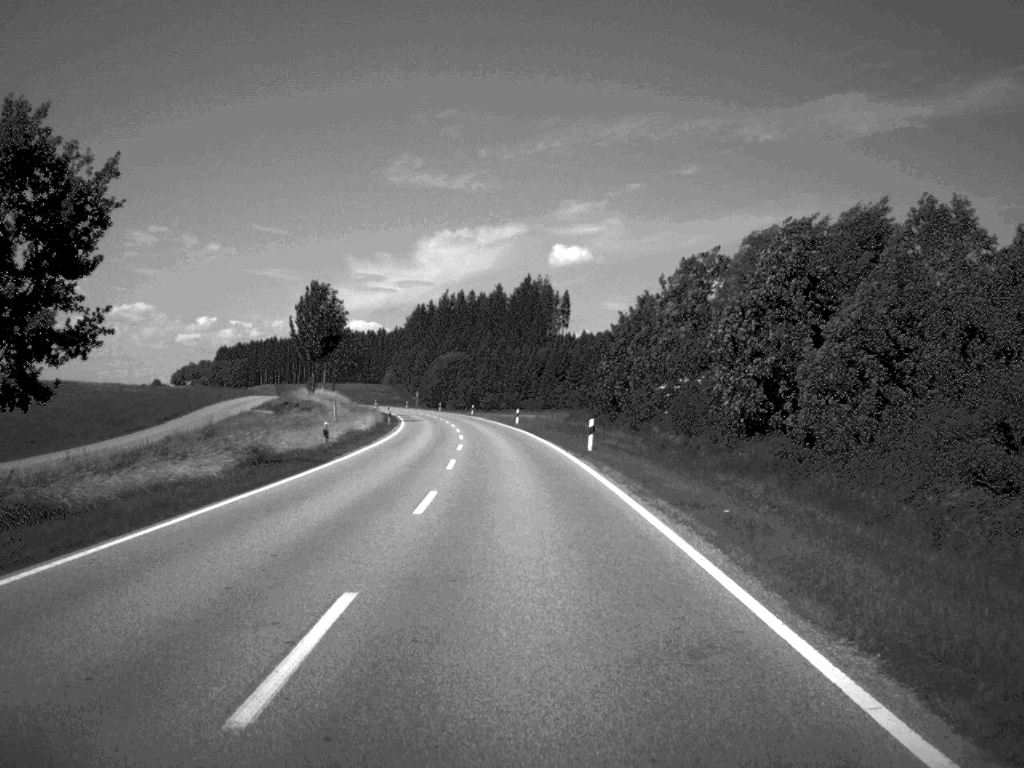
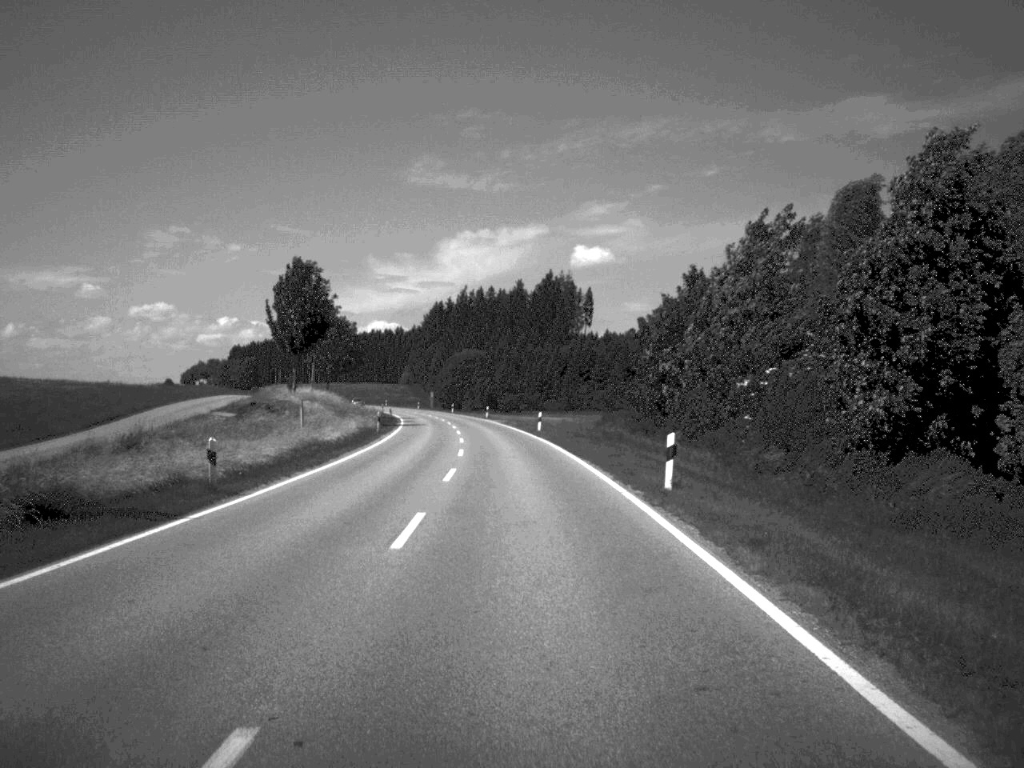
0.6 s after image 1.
(-0.2, +15.9) m; -1°
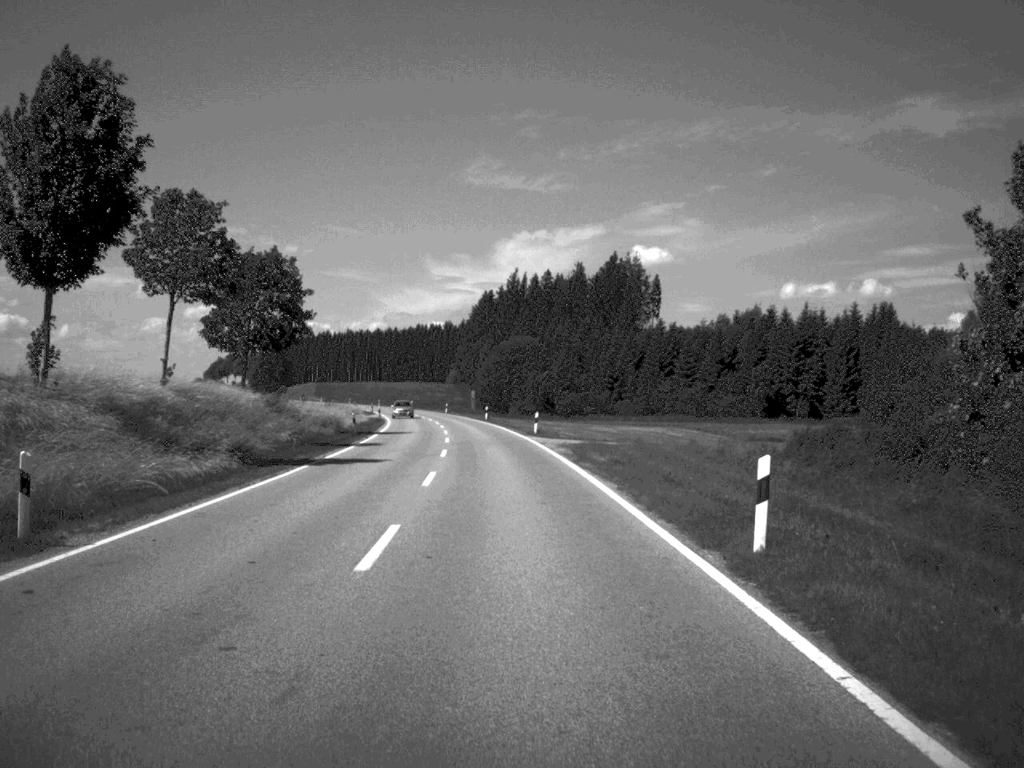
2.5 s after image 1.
(-1.1, +48.5) m; -3°
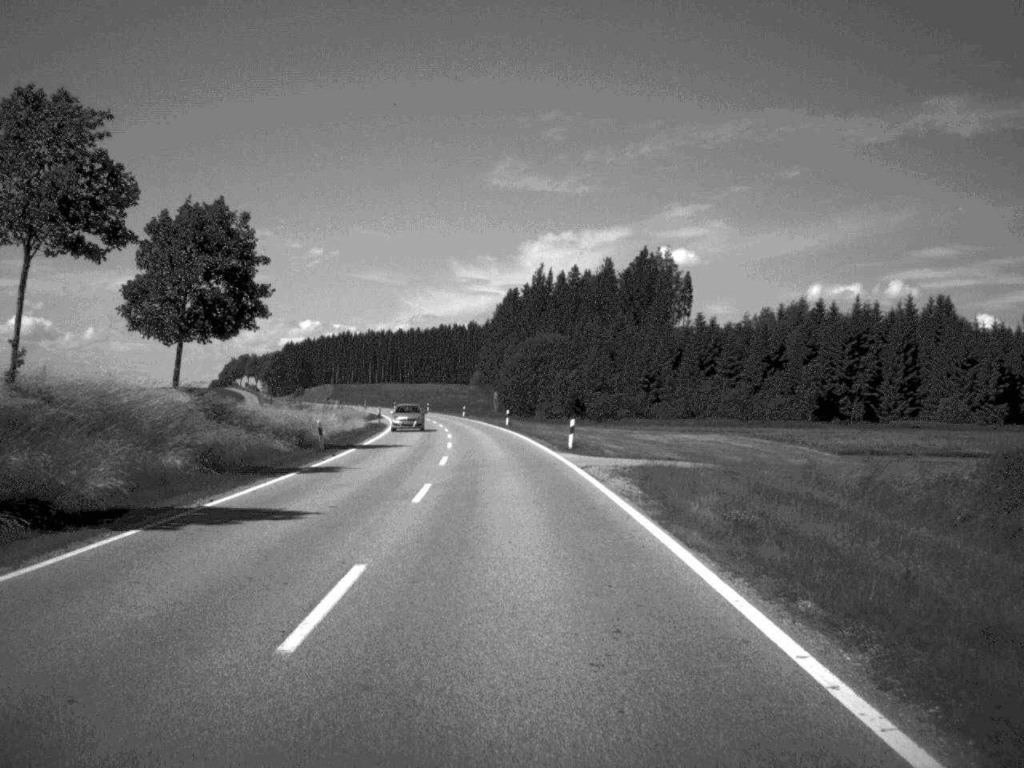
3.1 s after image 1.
(-0.2, +15.2) m; -1°
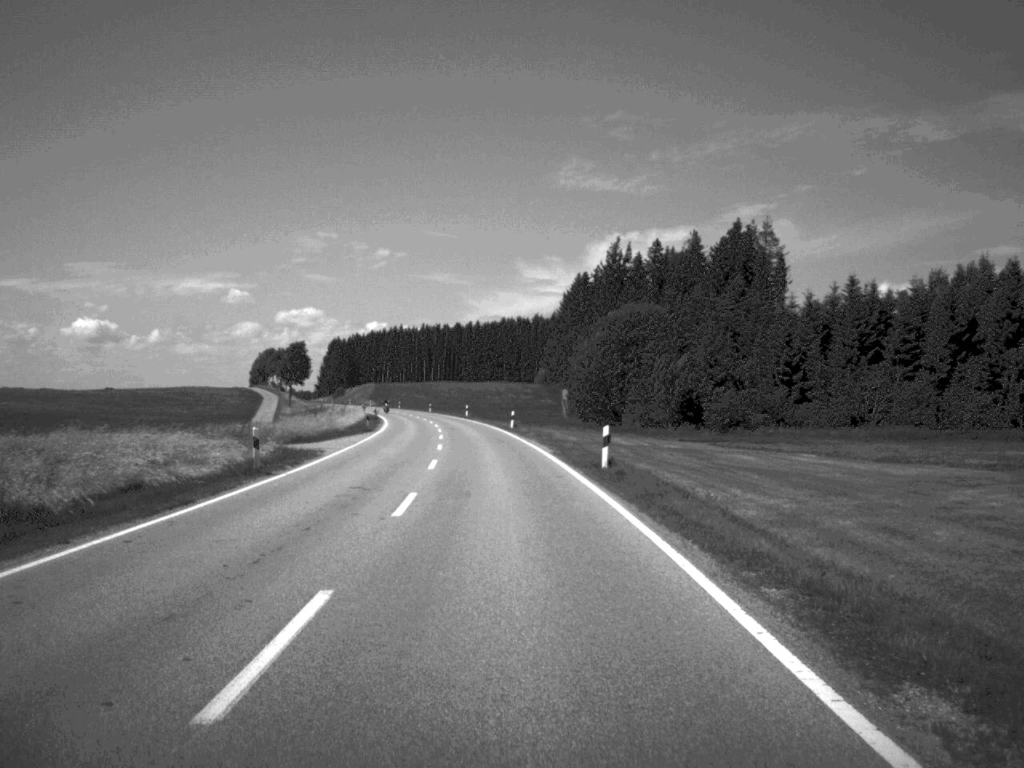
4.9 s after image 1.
(-1.4, +48.5) m; -3°
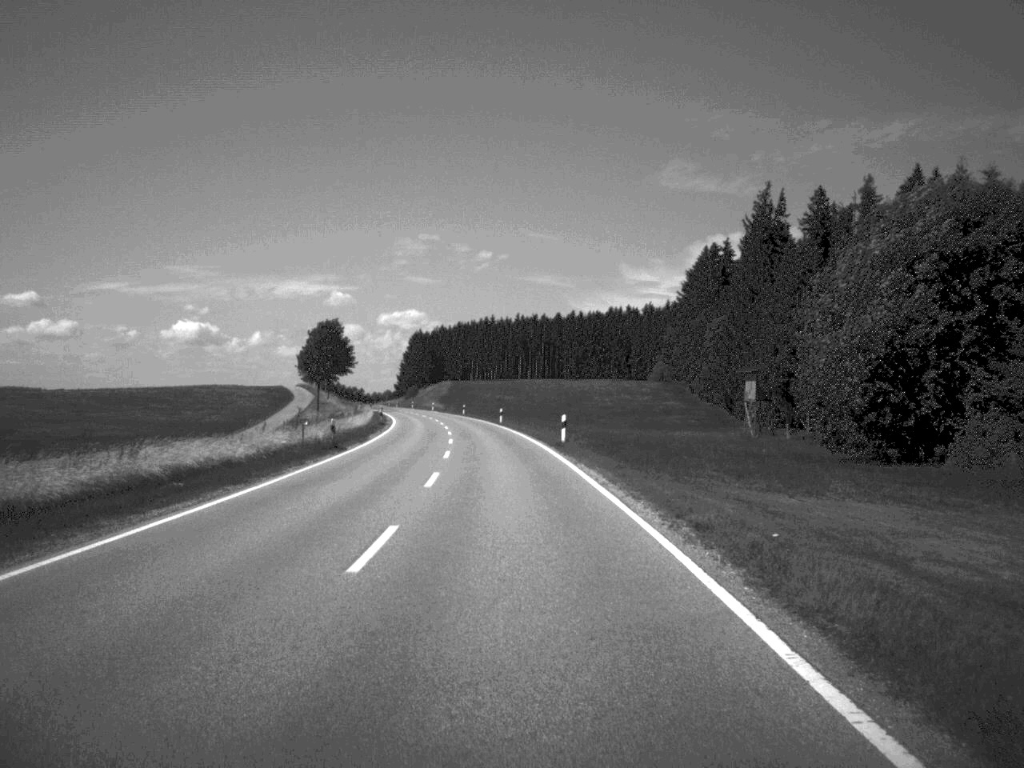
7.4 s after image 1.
(-2.8, +64.3) m; -5°
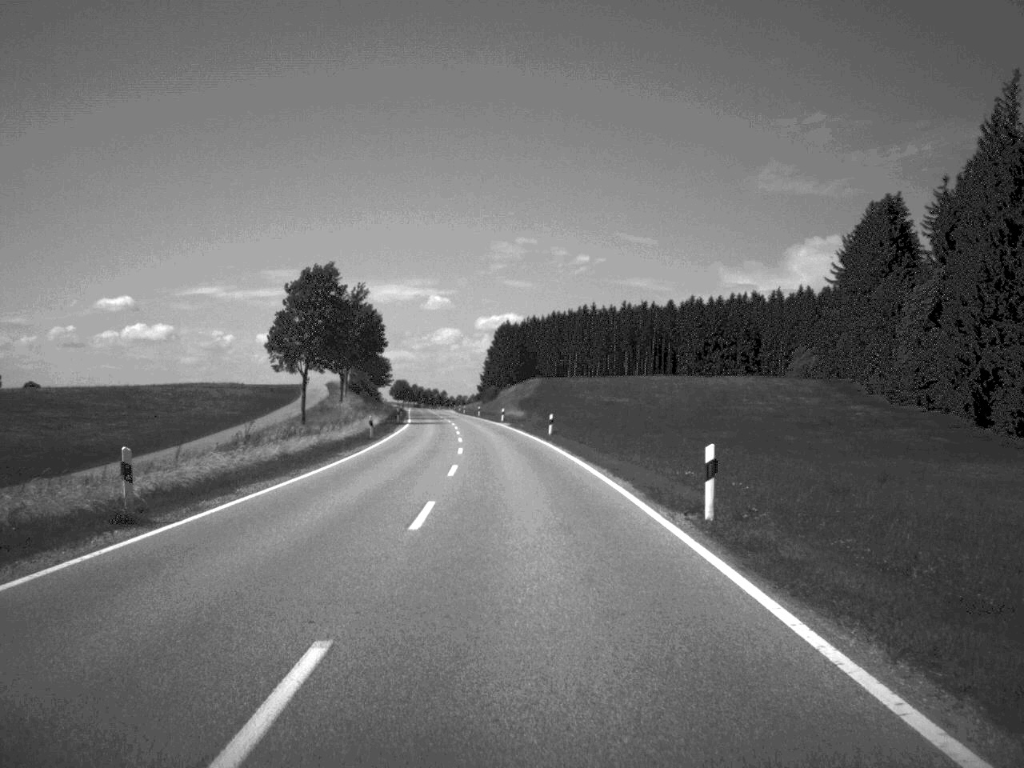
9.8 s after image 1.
(-2.8, +65.9) m; -5°
